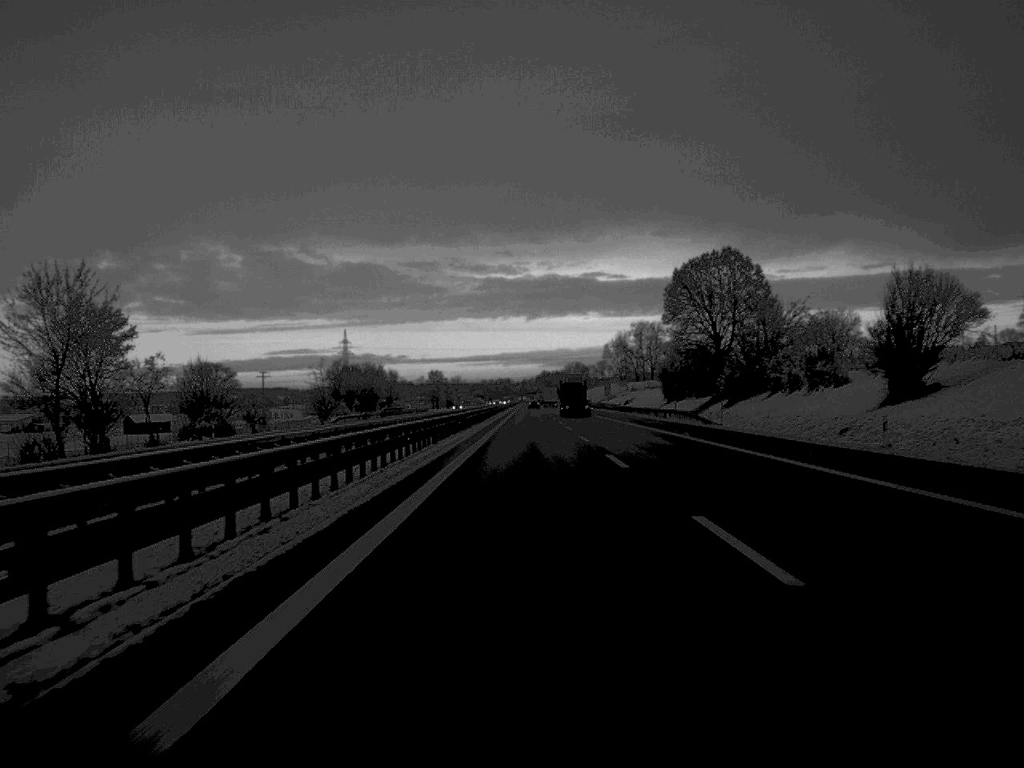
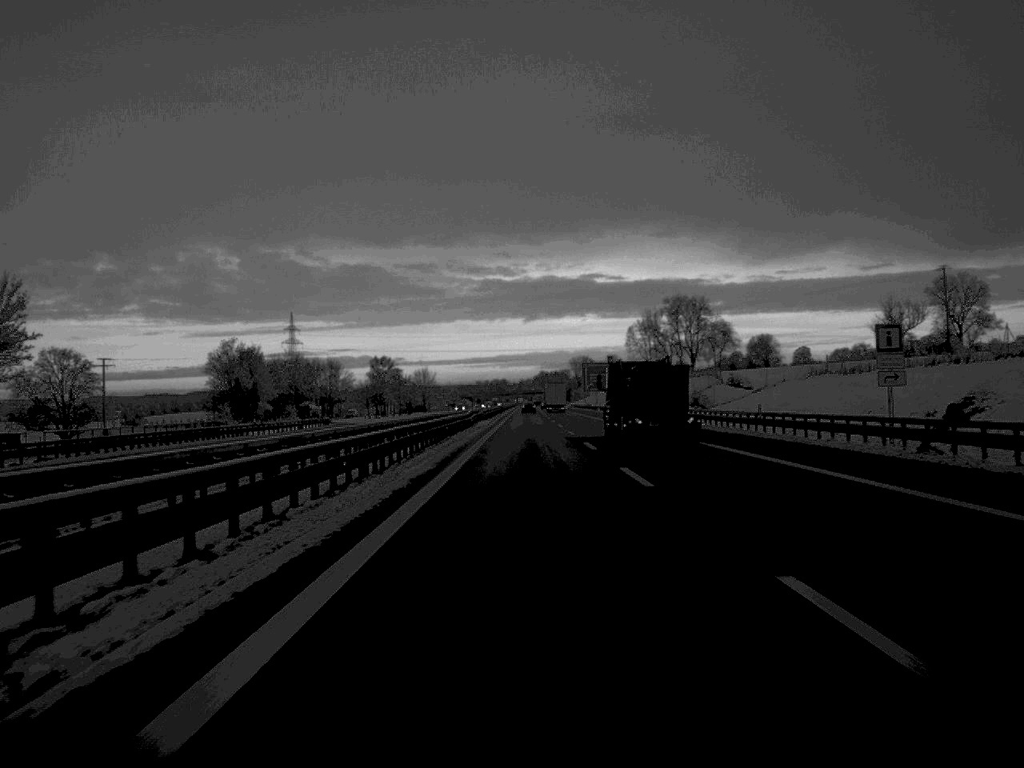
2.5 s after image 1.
(0.0, +131.1) m; 0°
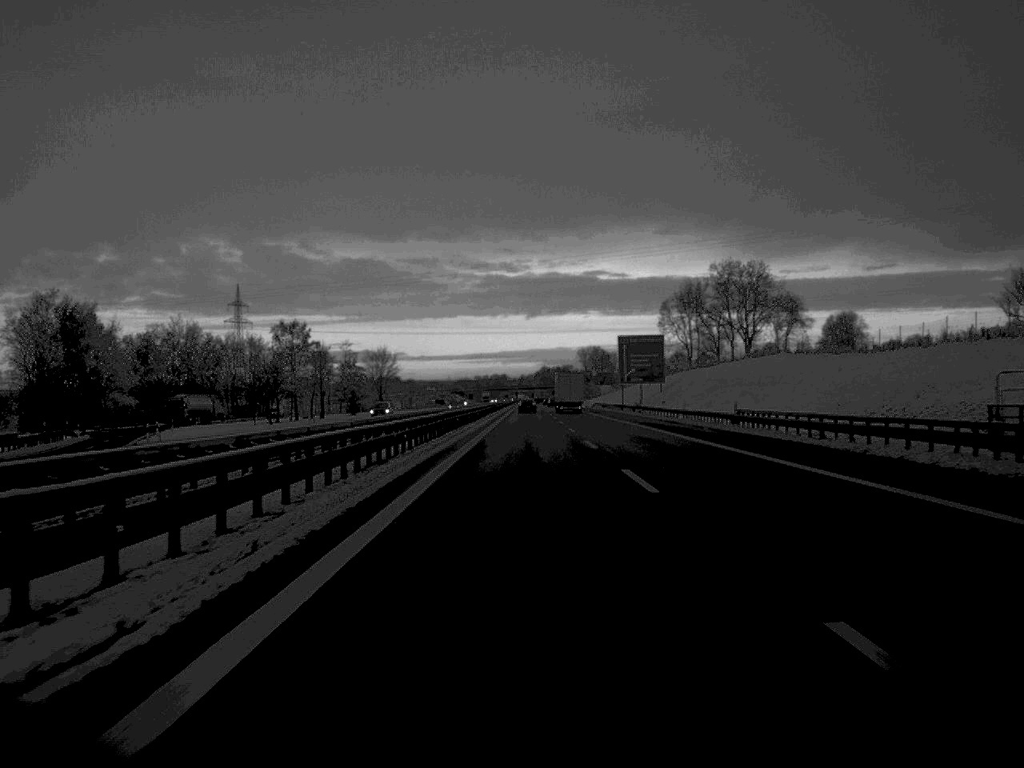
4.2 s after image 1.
(-0.1, +91.5) m; 0°
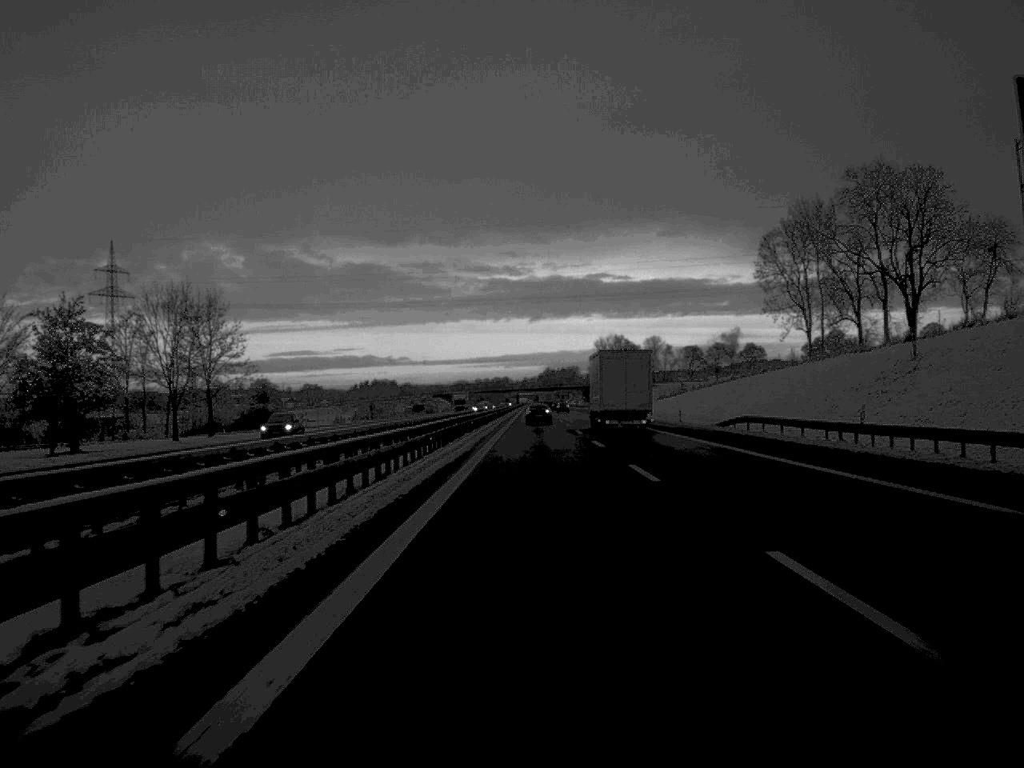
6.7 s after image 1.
(-0.3, +121.0) m; 0°
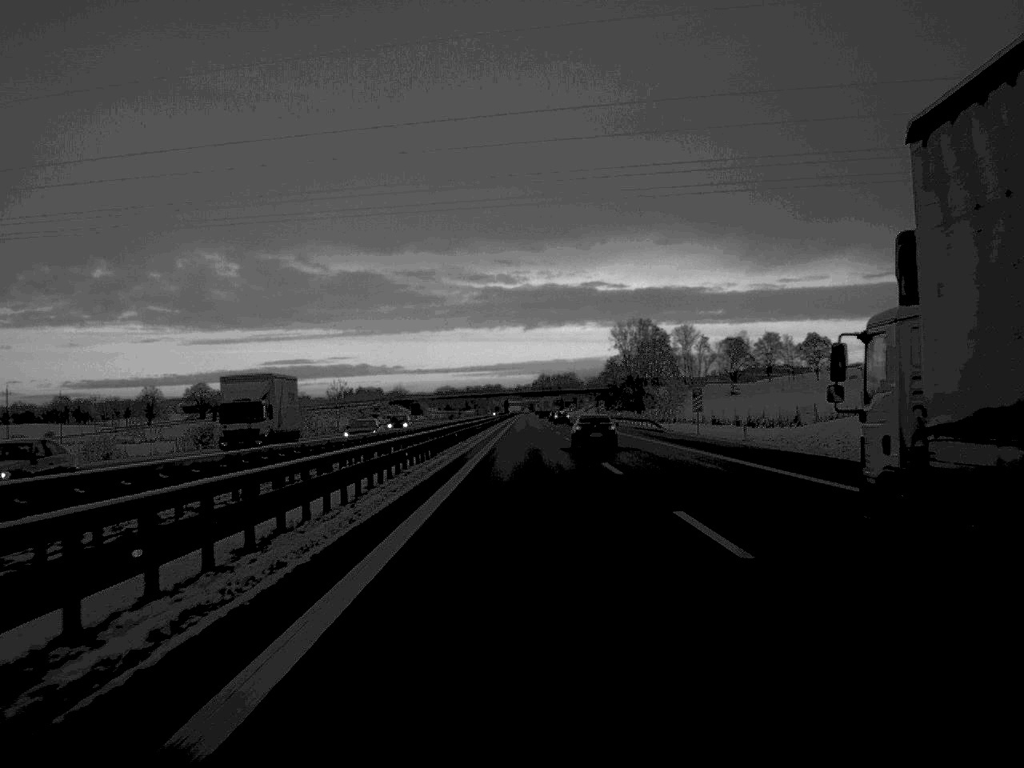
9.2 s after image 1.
(+0.4, +119.1) m; 0°
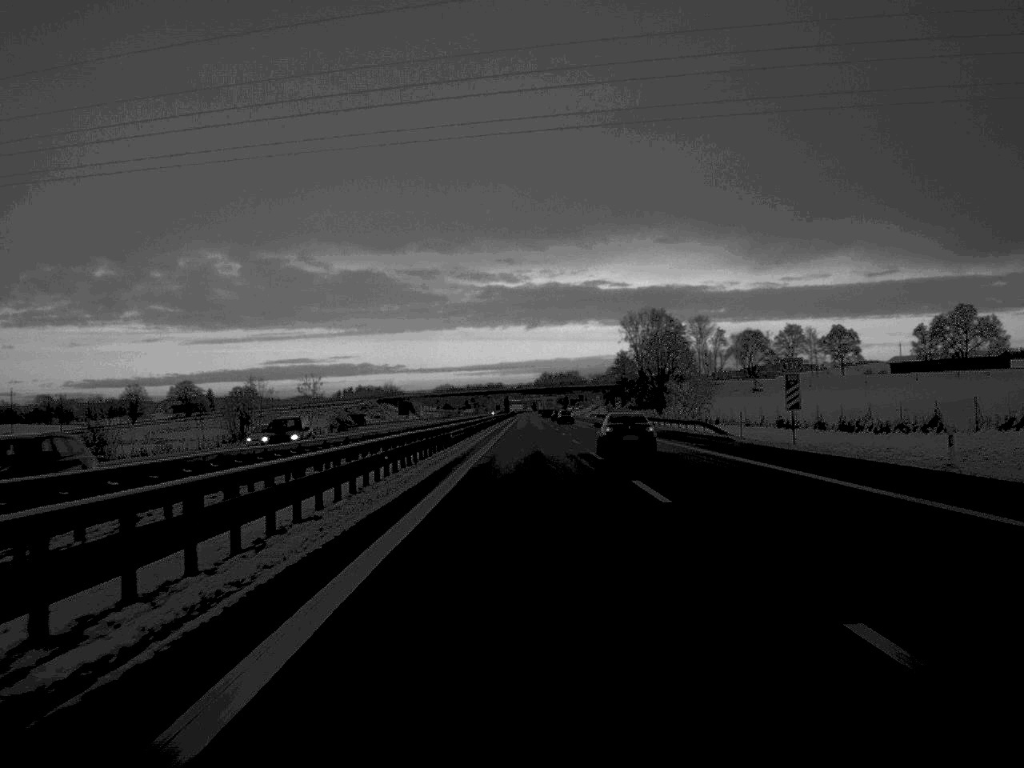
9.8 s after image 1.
(0.0, +28.5) m; 0°
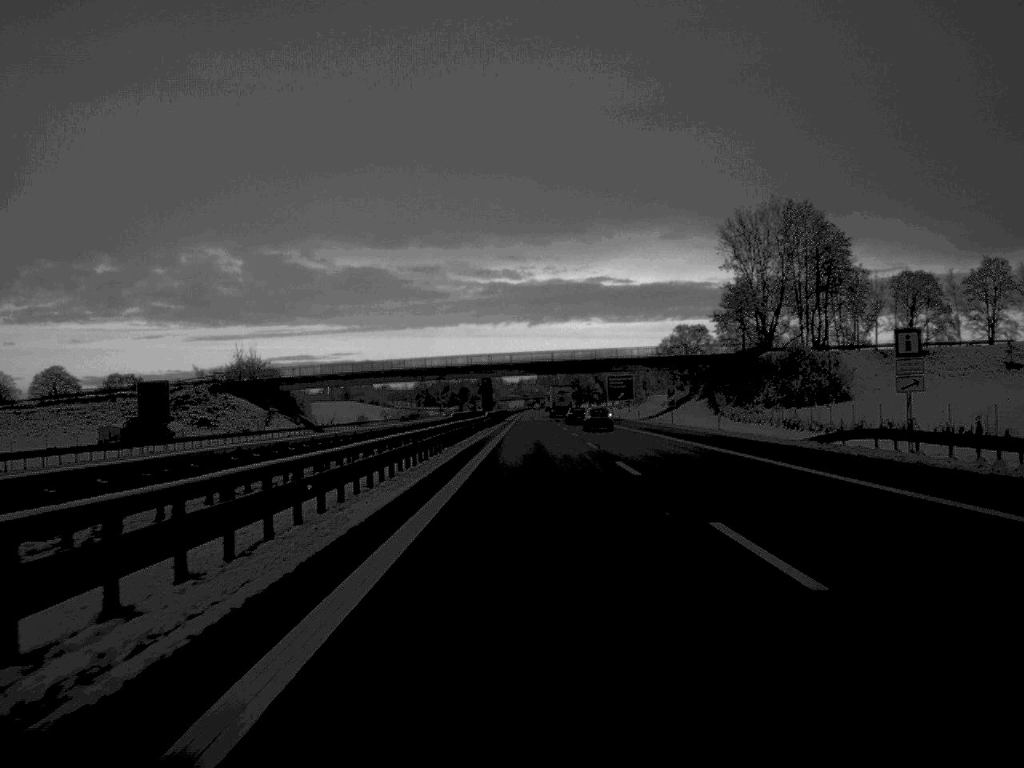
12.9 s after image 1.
(-0.2, +154.1) m; 0°
